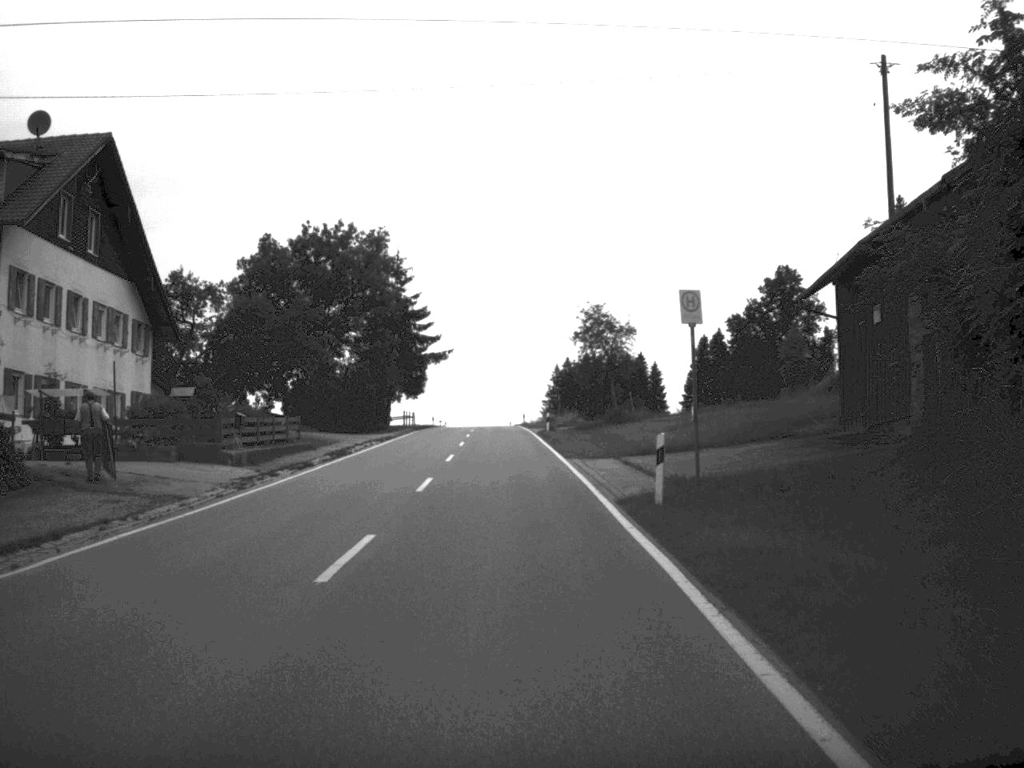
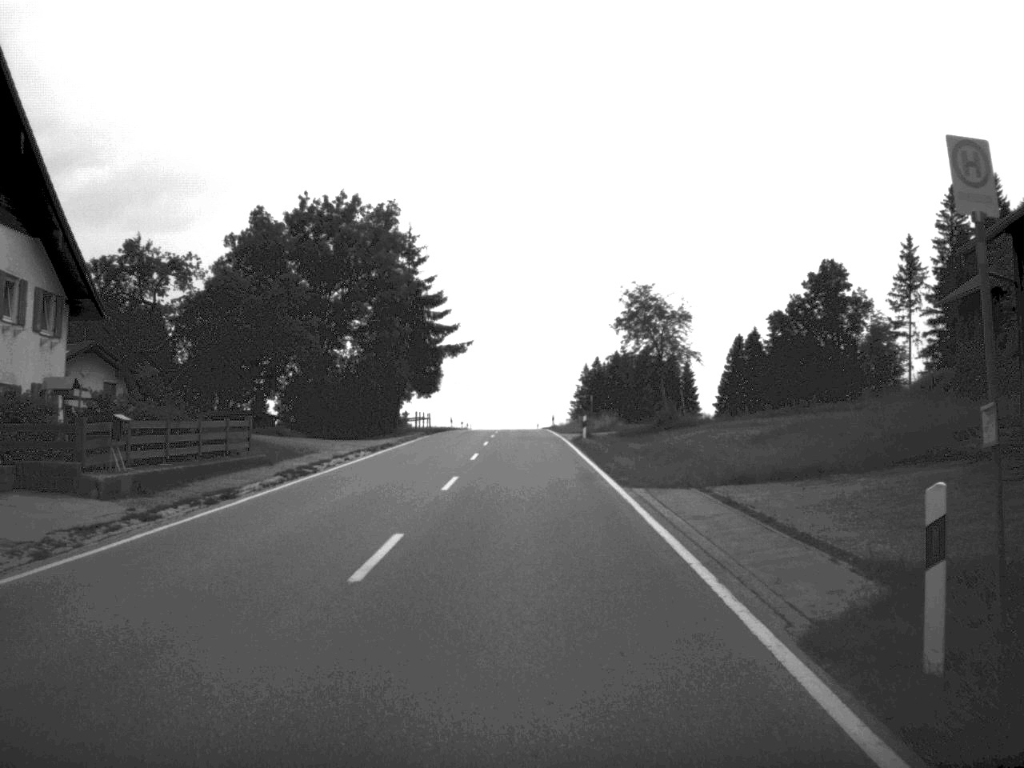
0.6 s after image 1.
(-0.2, +11.6) m; -1°
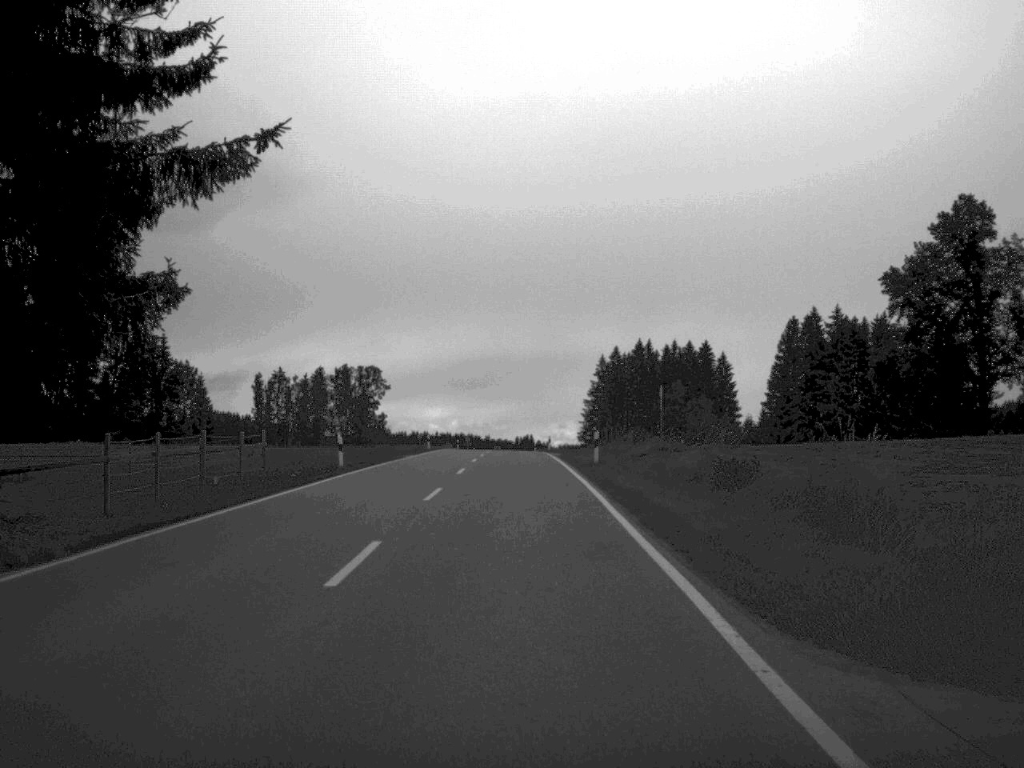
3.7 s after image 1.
(+0.1, +58.5) m; 0°
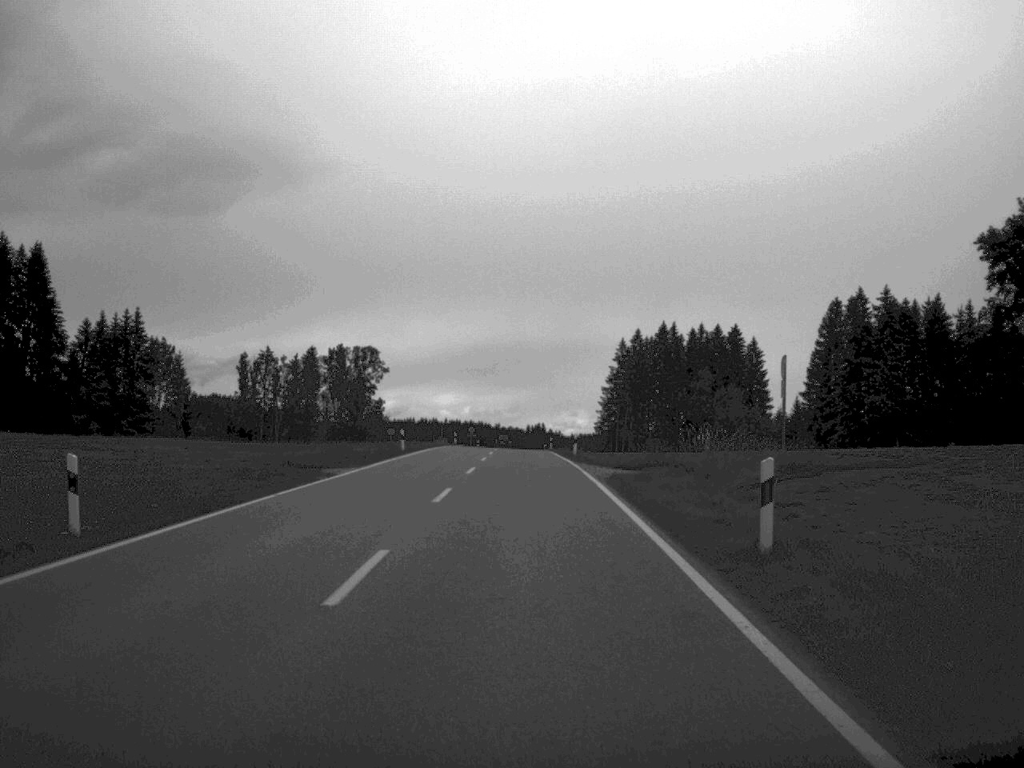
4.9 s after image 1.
(-0.2, +24.4) m; -1°
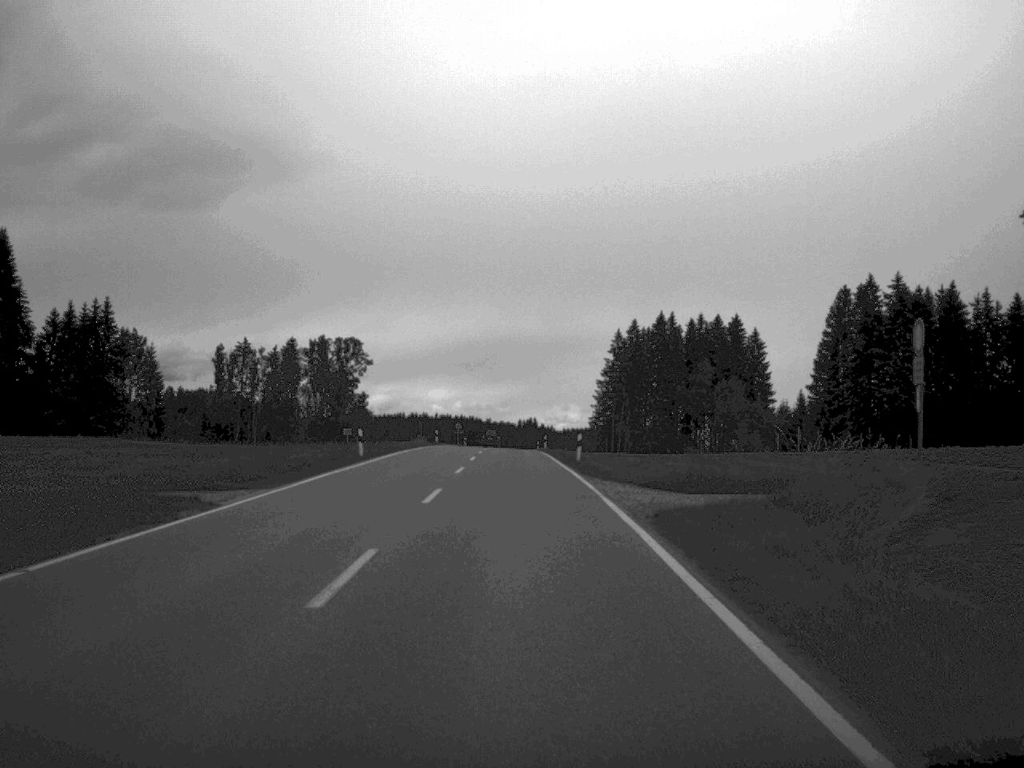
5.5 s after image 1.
(0.0, +11.9) m; 0°
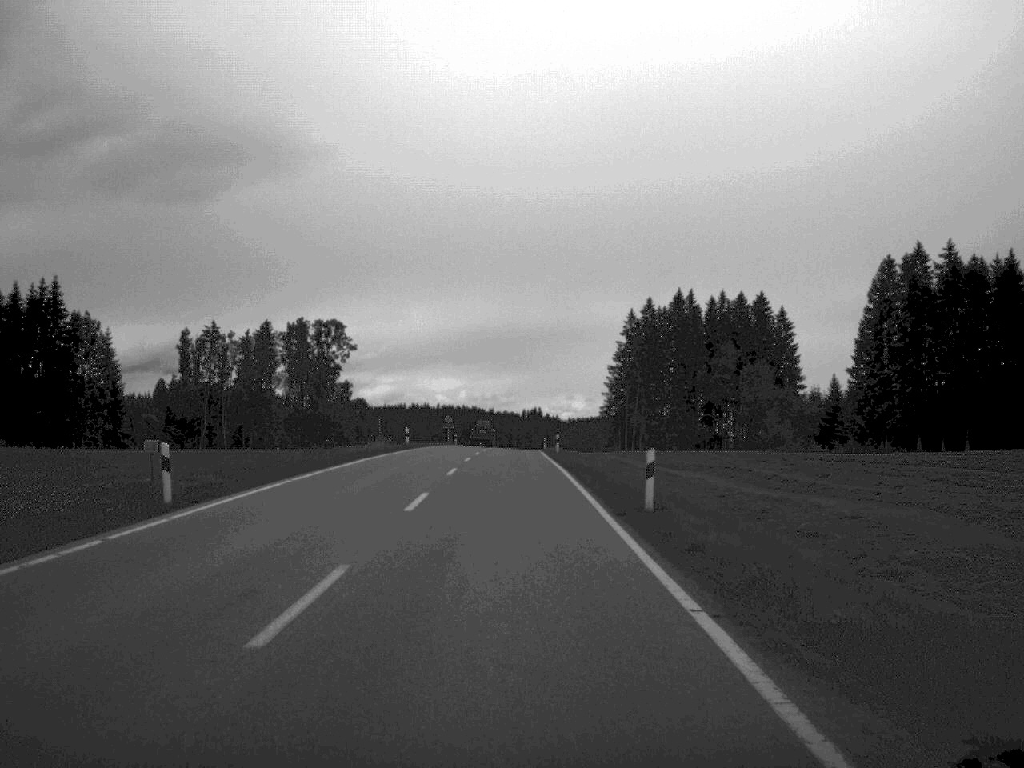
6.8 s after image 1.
(0.0, +24.8) m; 0°
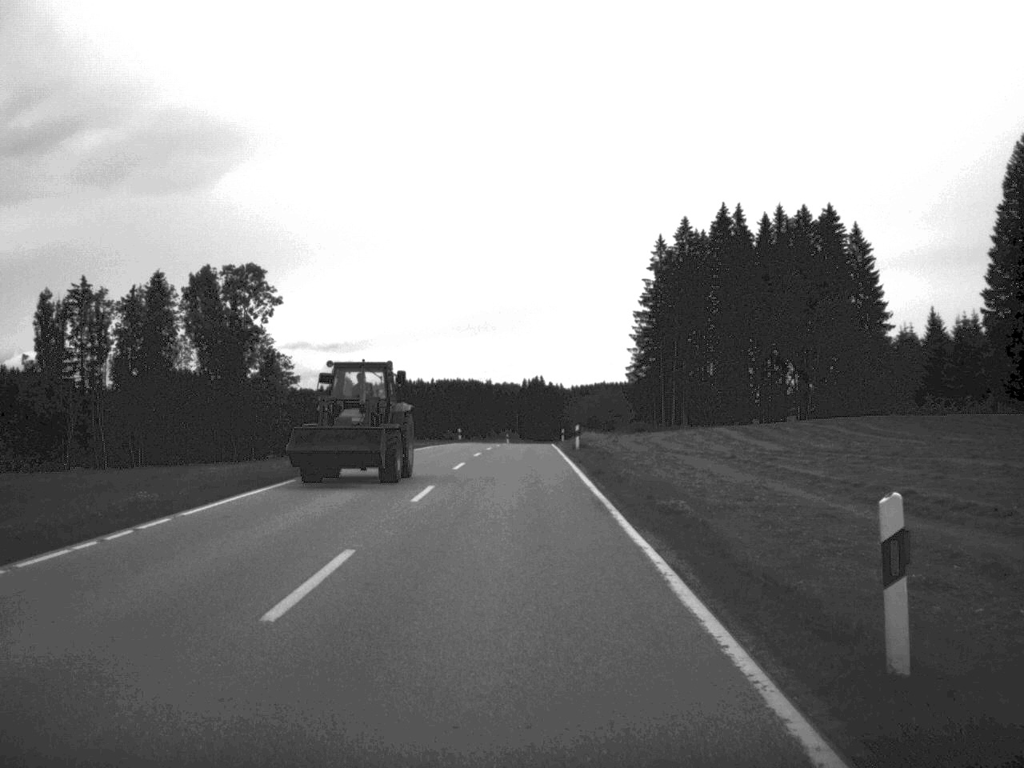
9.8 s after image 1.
(-0.4, +57.8) m; 0°
